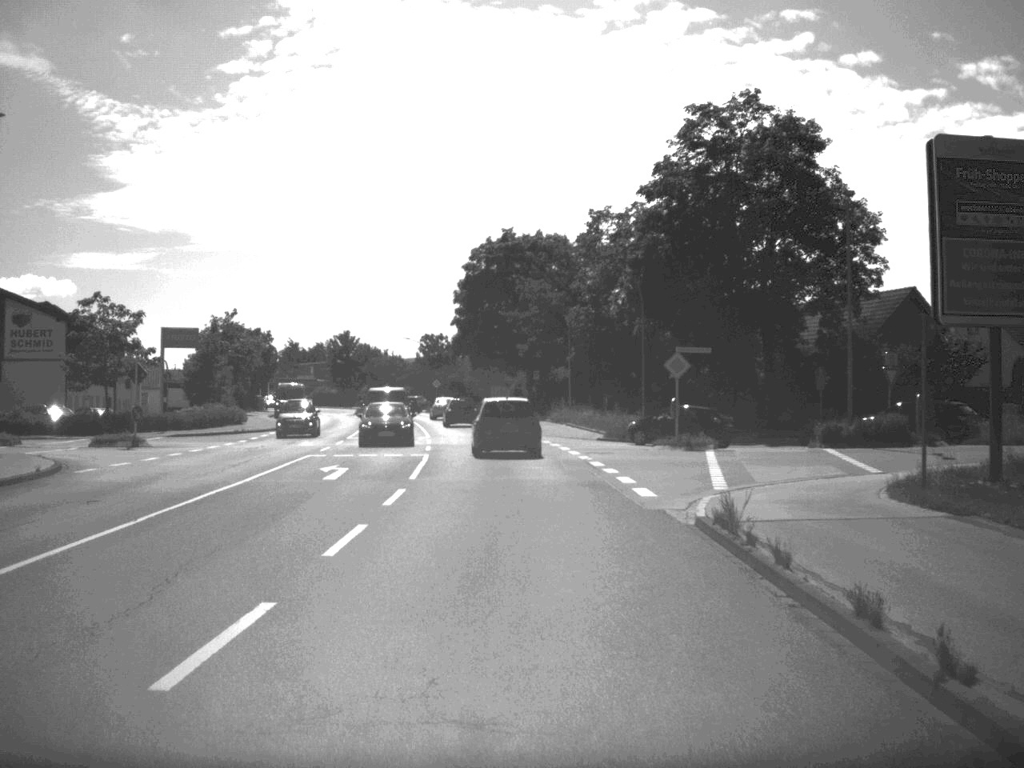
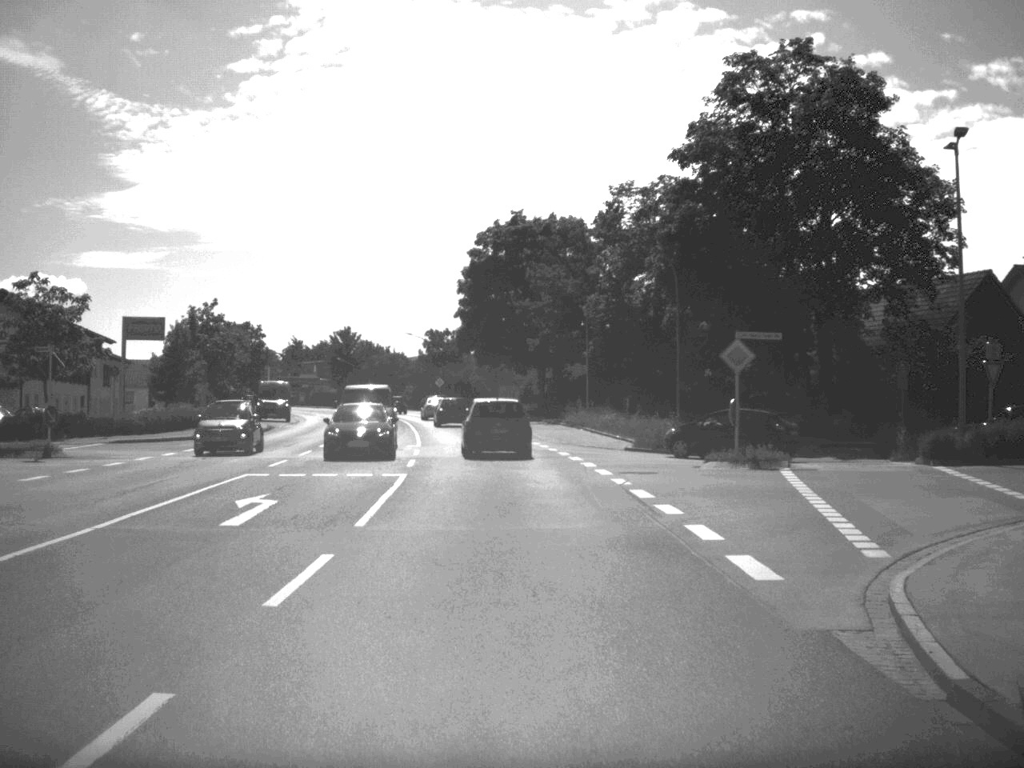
(0.0, +9.0) m; -1°
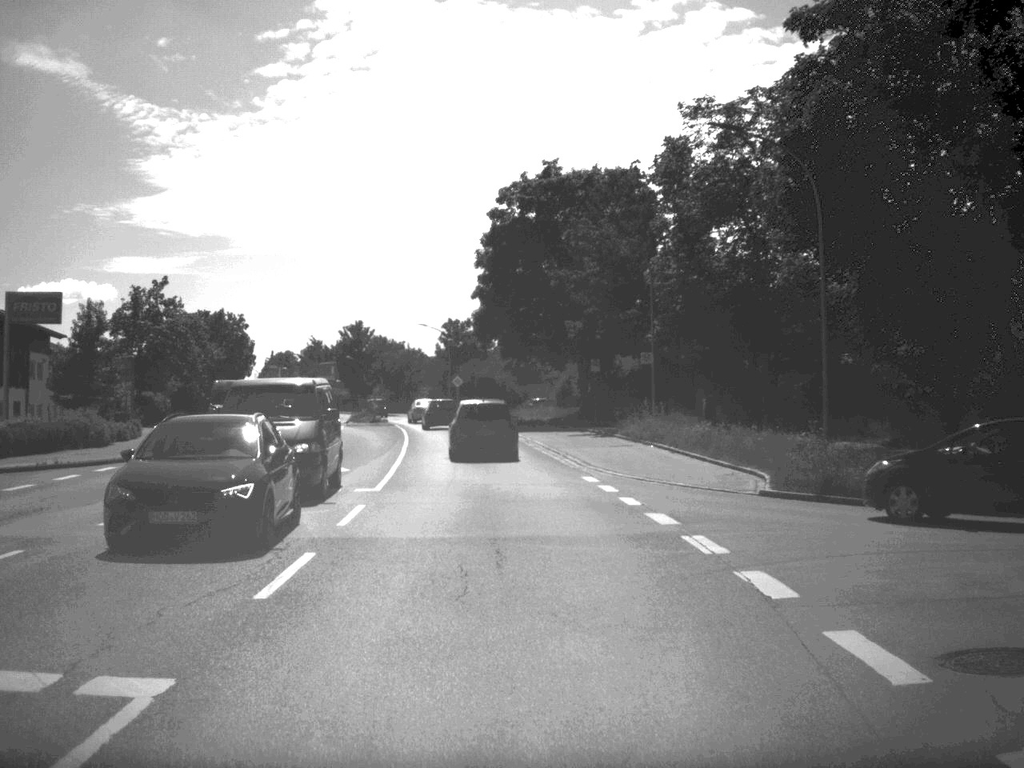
(-0.2, +18.7) m; -2°
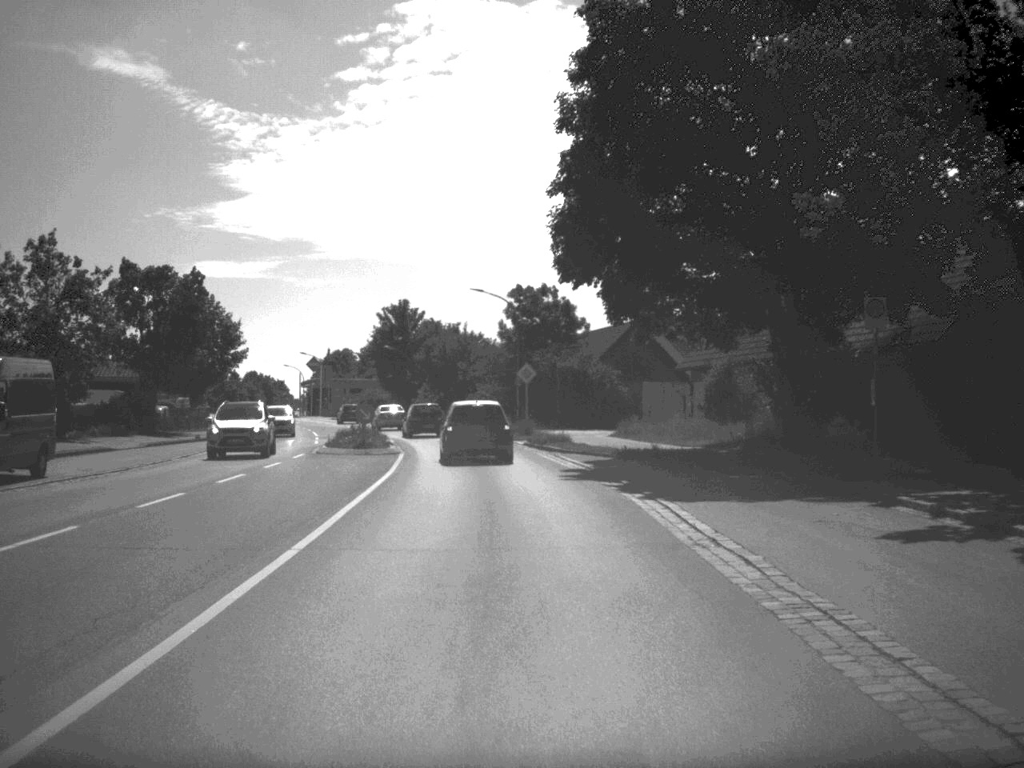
(-1.3, +35.4) m; -4°
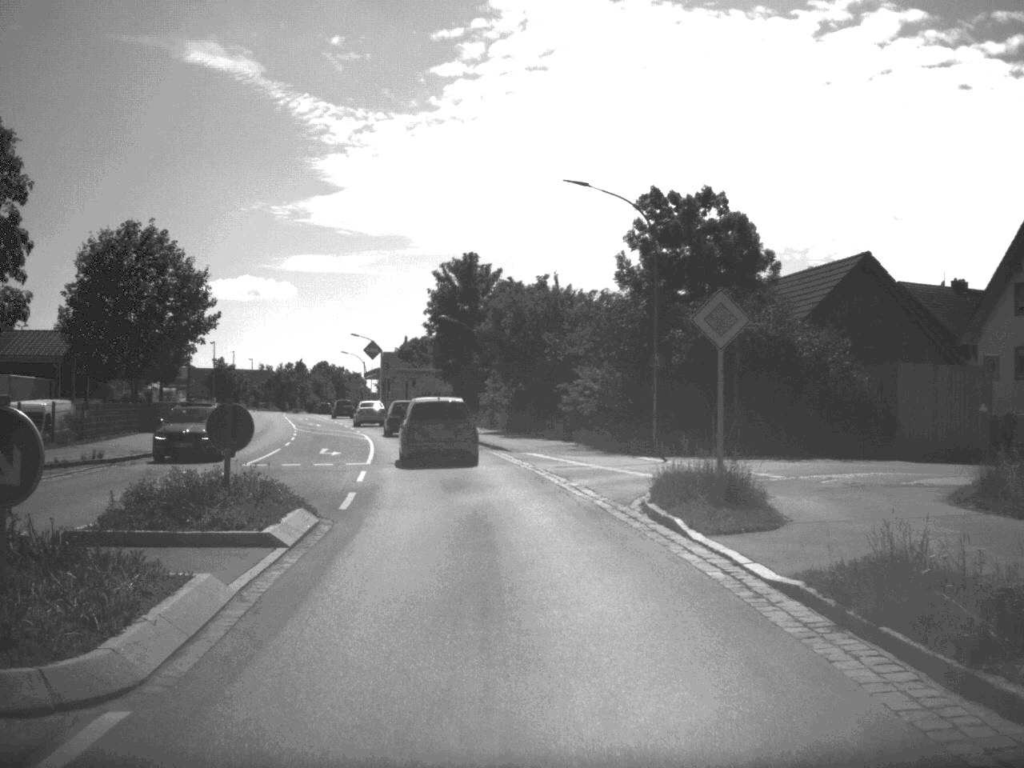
(-1.2, +32.0) m; -5°
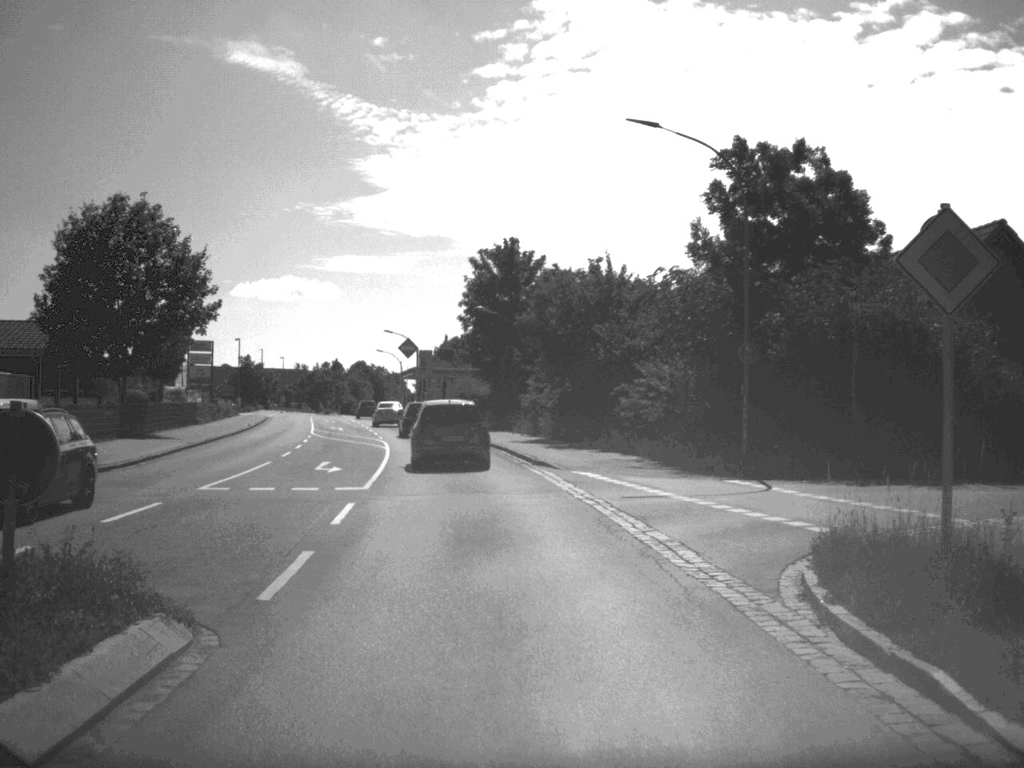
(-0.1, +7.9) m; -2°
